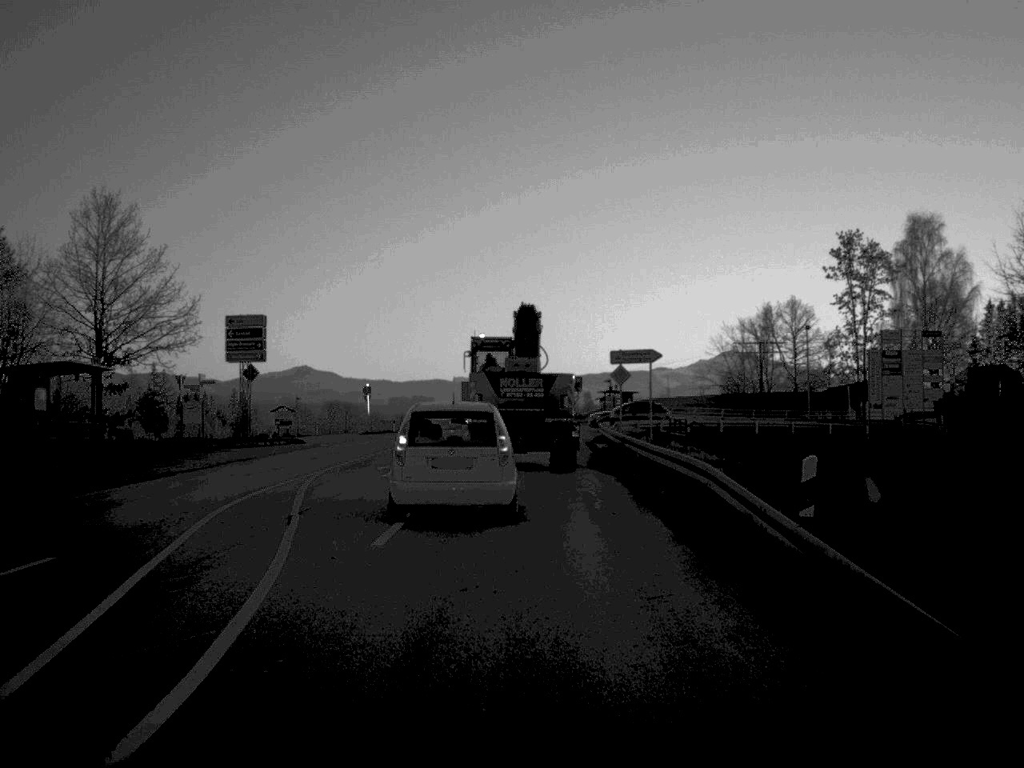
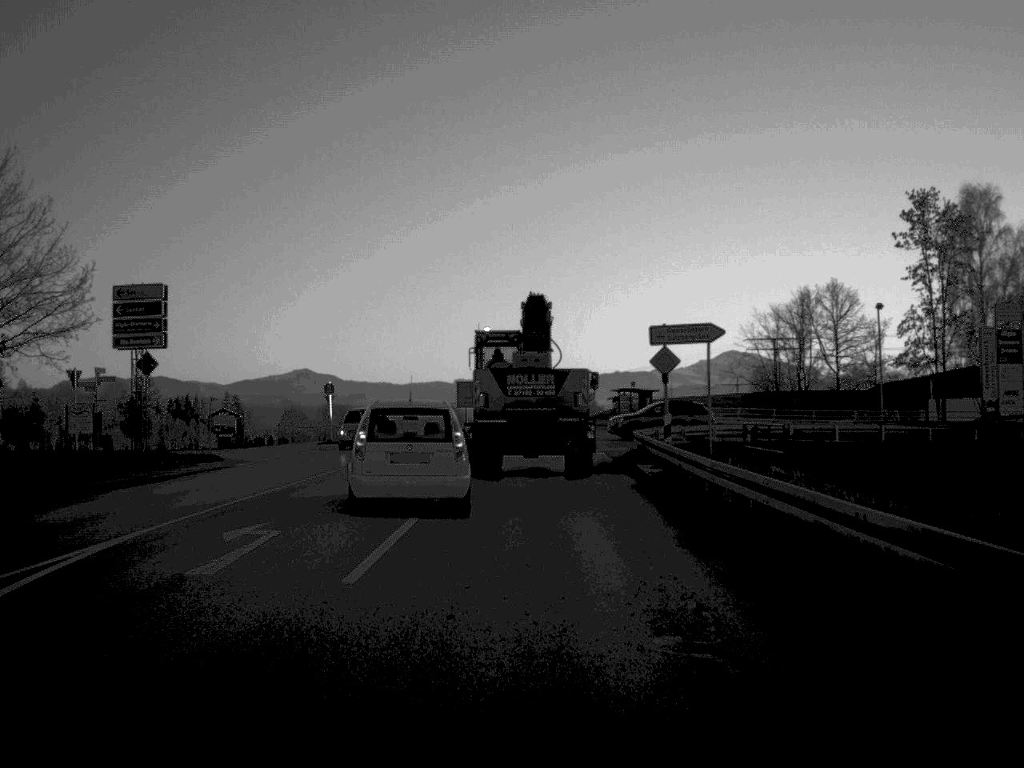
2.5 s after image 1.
(0.0, +15.5) m; 0°
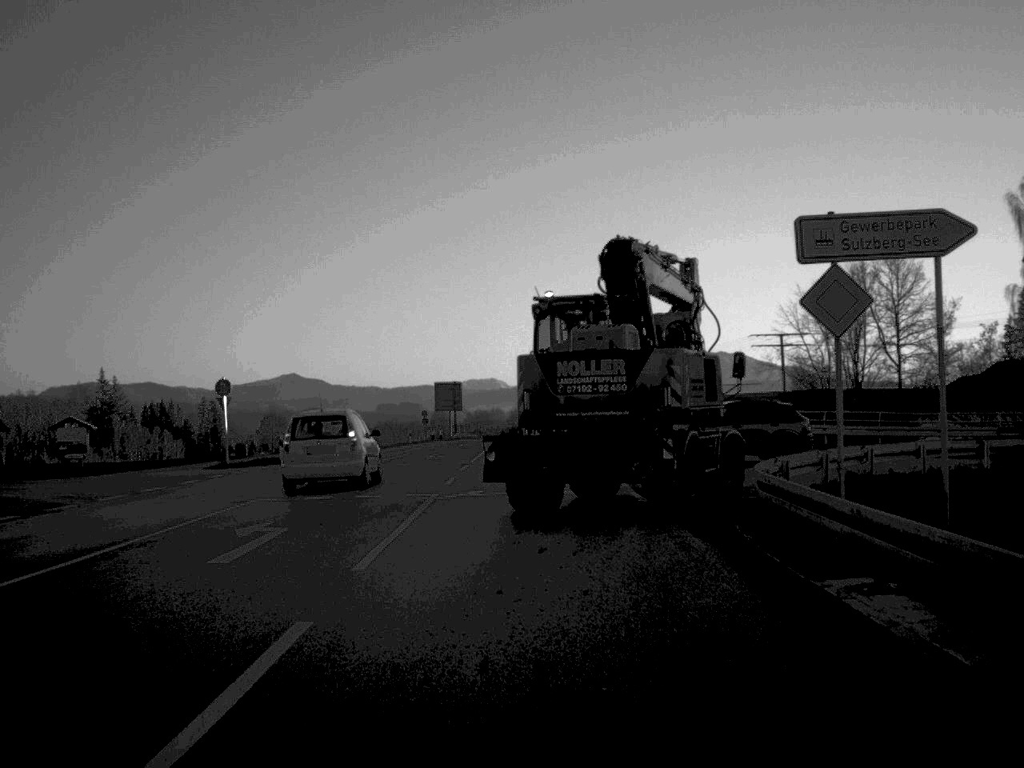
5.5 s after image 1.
(+0.1, +20.0) m; 0°
